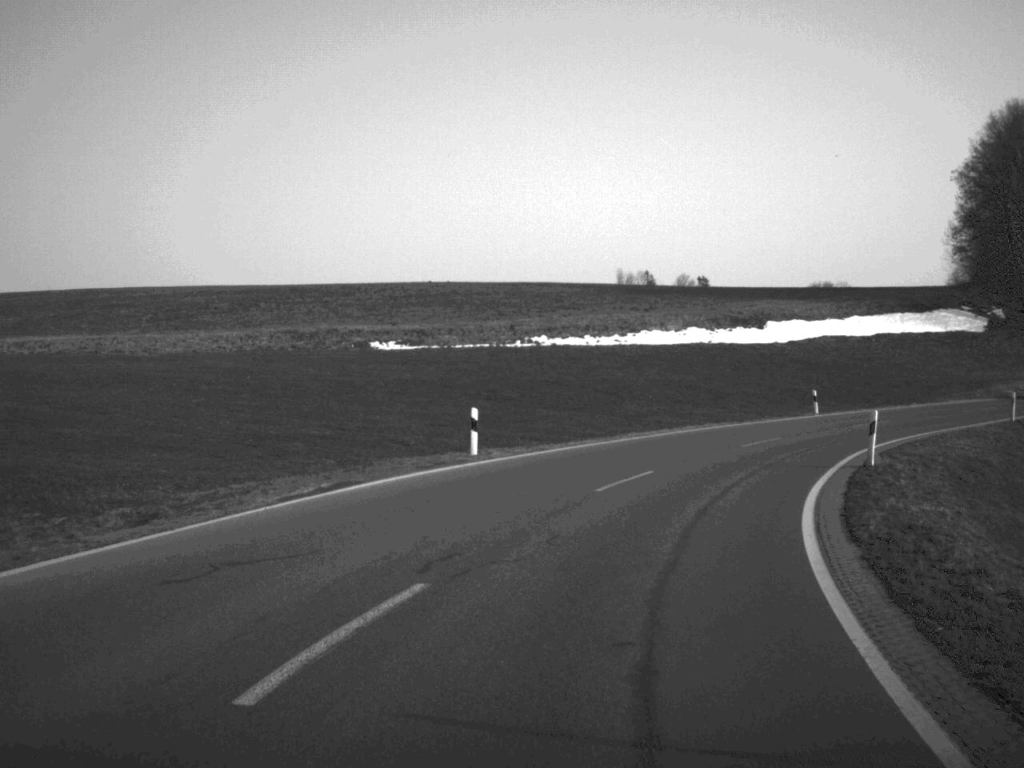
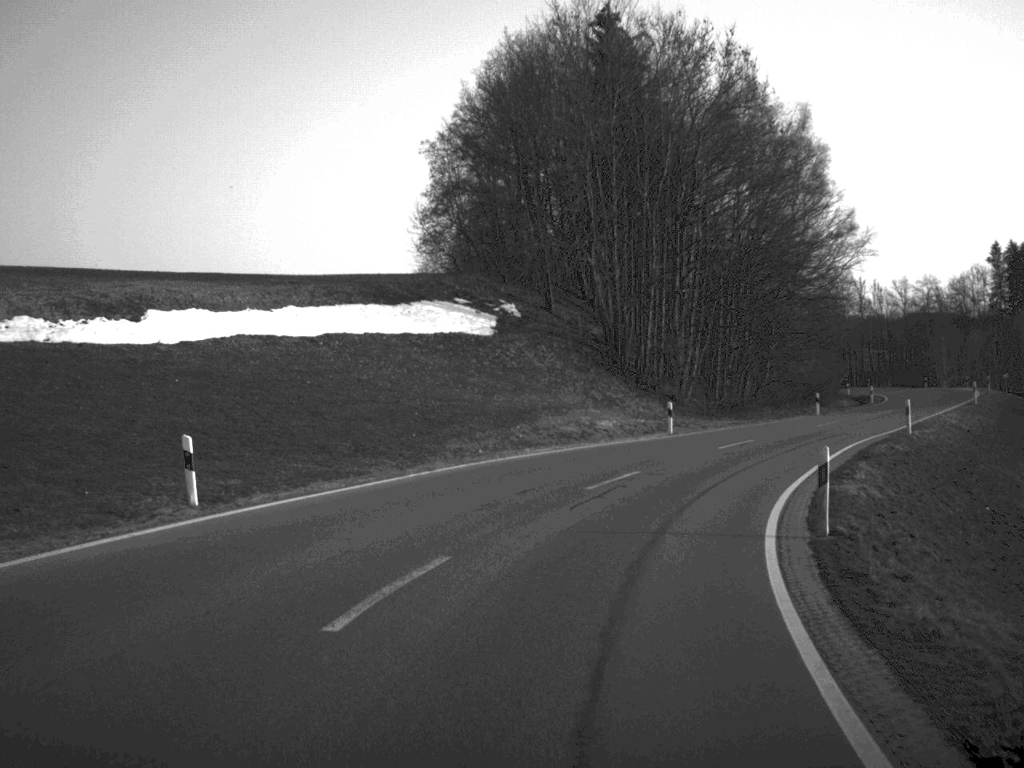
(+7.7, +32.3) m; +26°
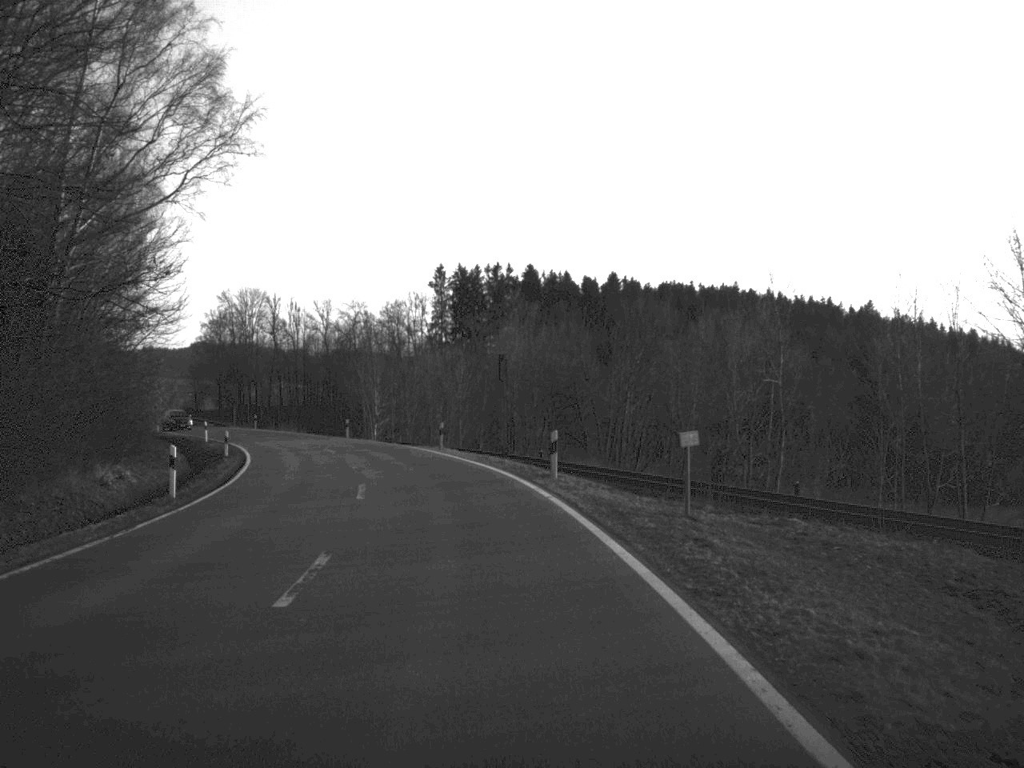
(+16.9, +54.3) m; +25°
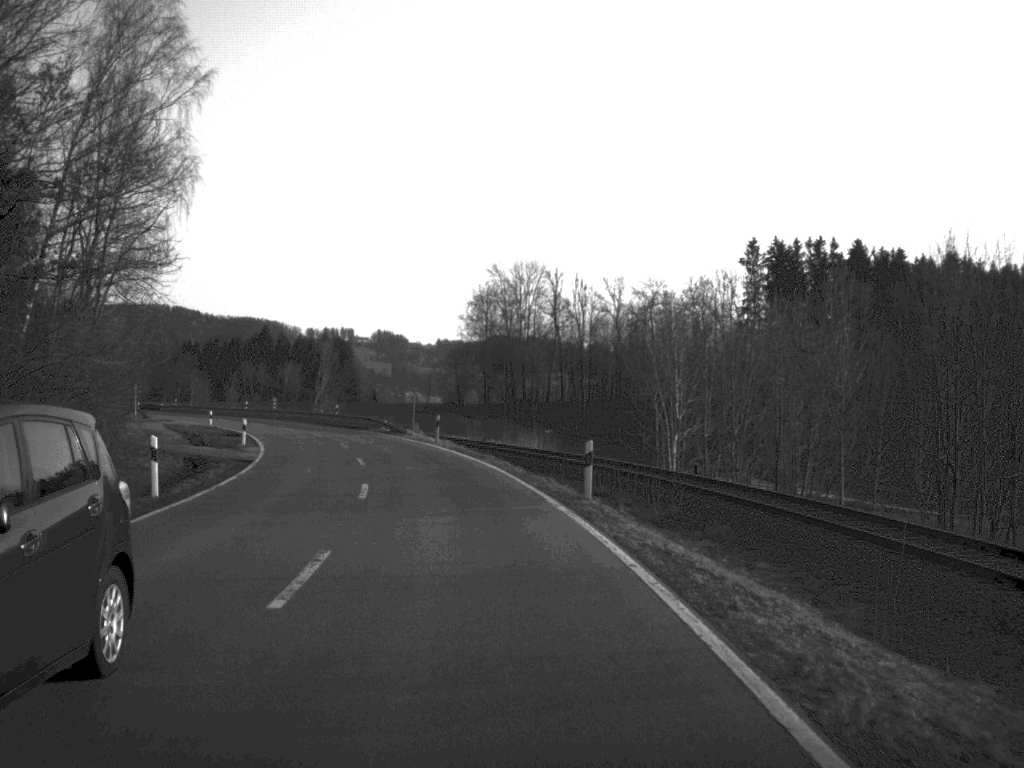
(-5.5, +47.9) m; -13°
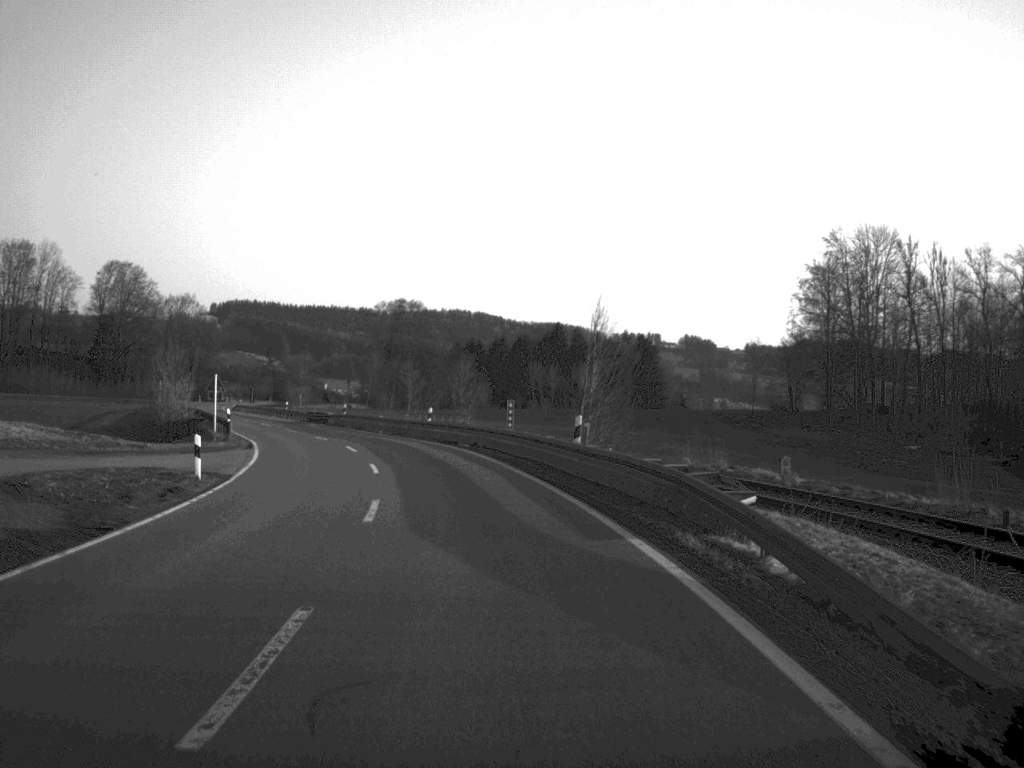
(-6.1, +52.0) m; -14°
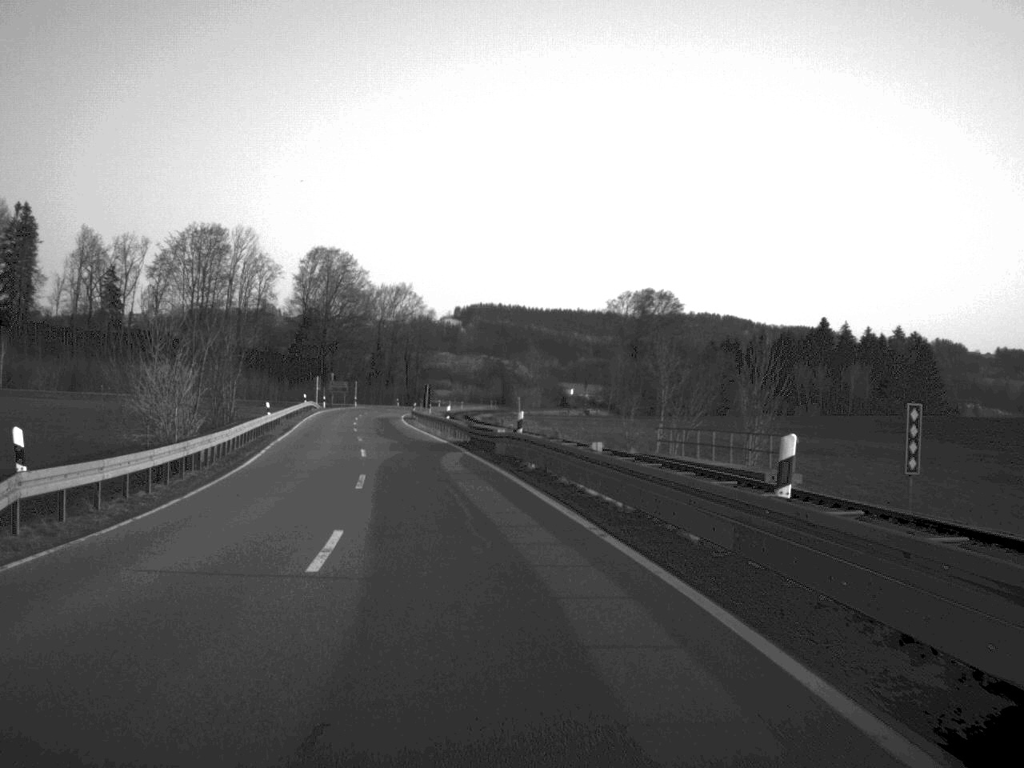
(-3.9, +41.4) m; -11°
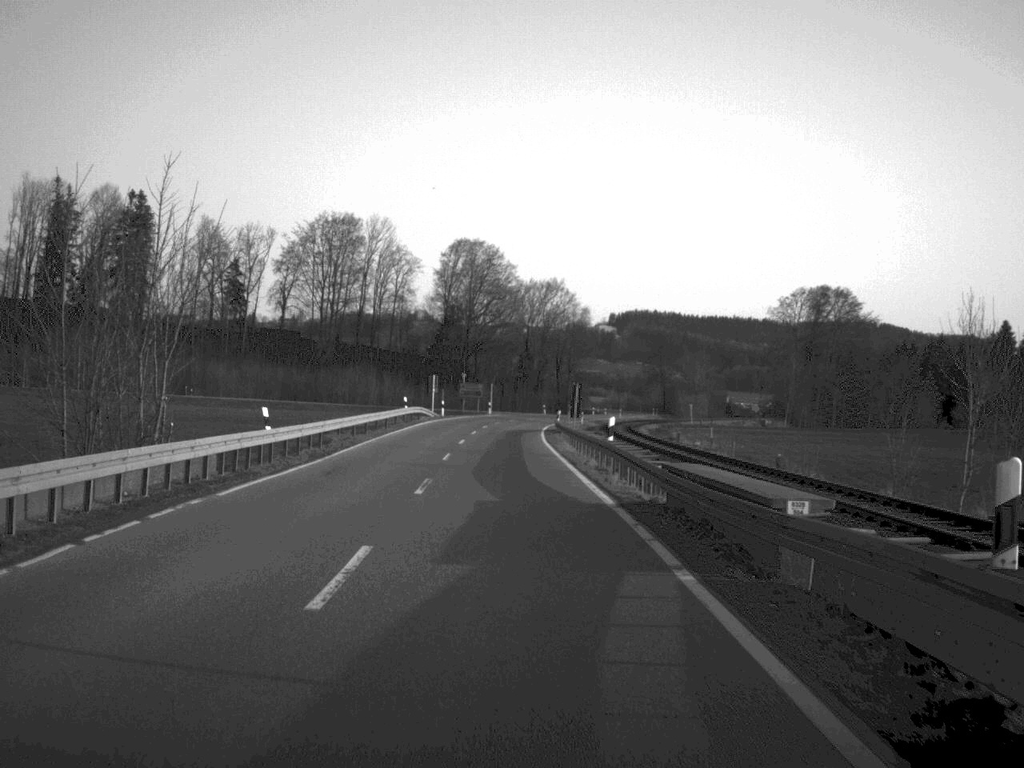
(-1.7, +26.3) m; -7°
